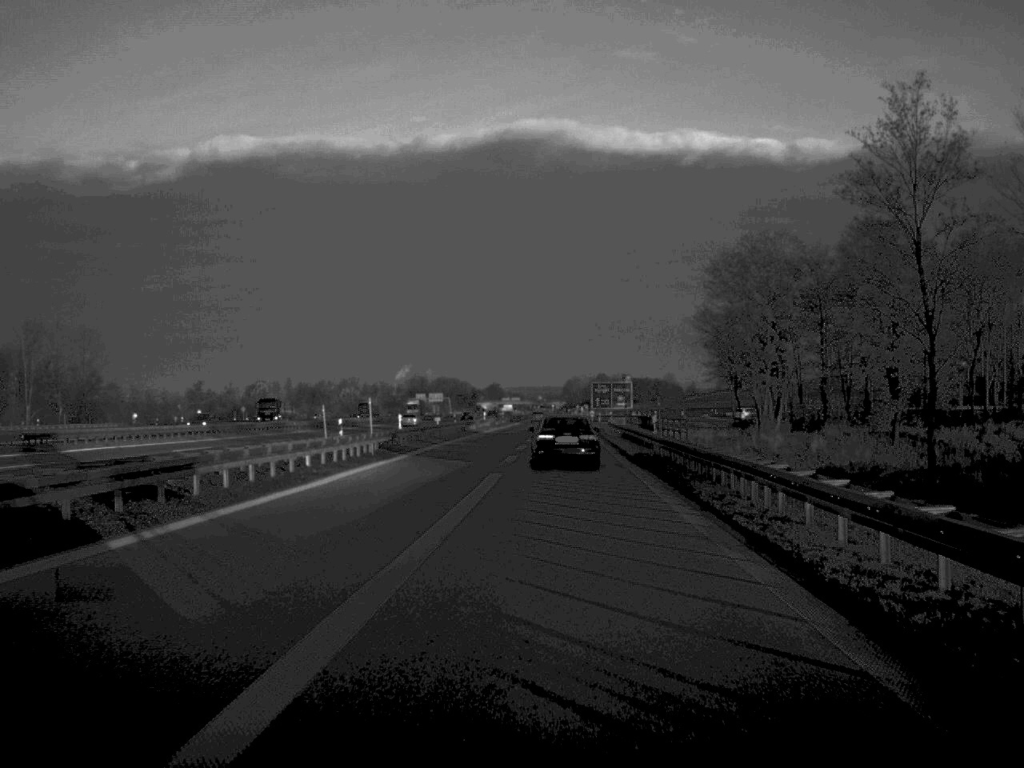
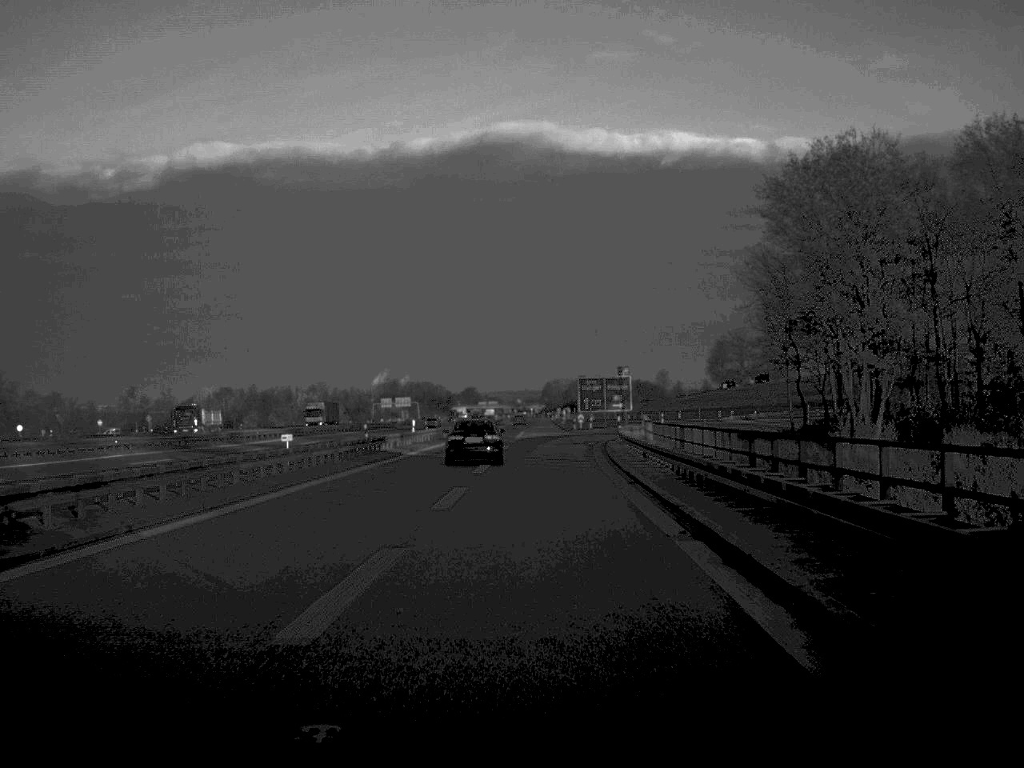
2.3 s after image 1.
(+0.9, +38.2) m; 0°
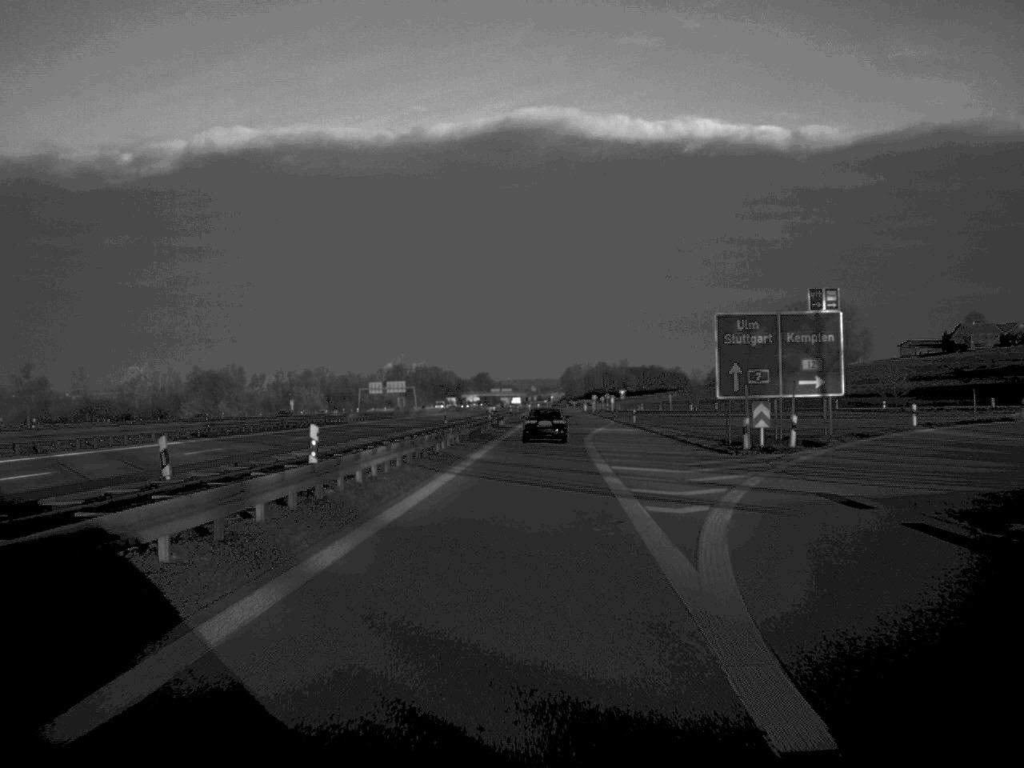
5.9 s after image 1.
(-1.8, +75.5) m; -1°
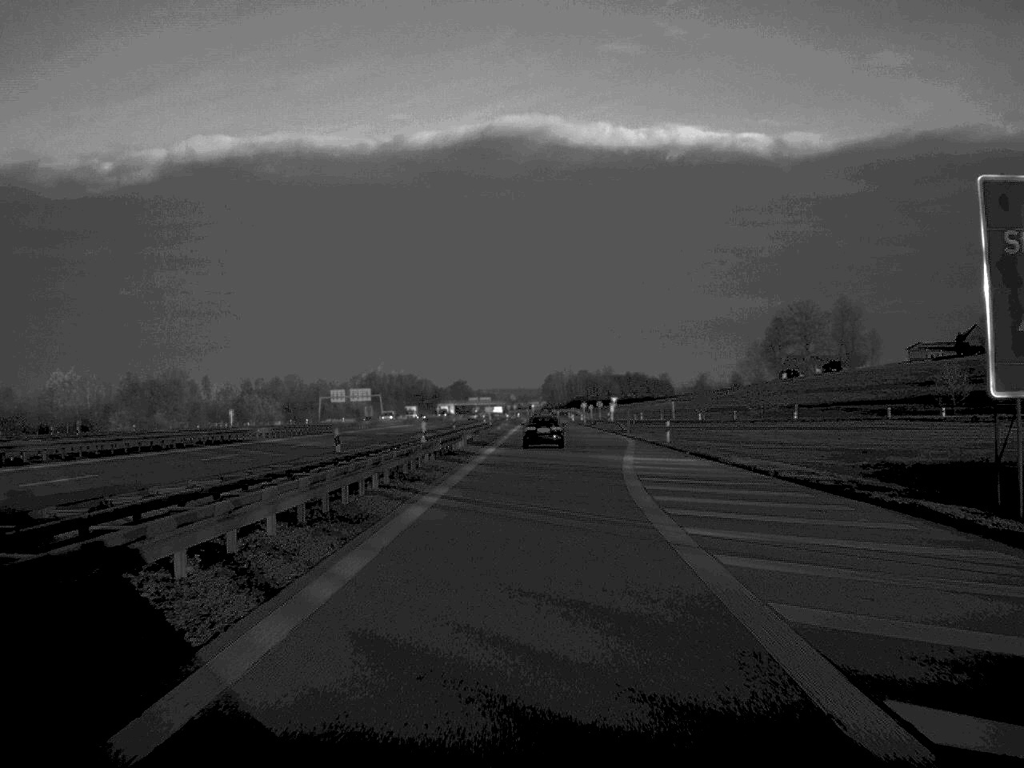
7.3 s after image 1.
(+0.3, +32.7) m; +1°
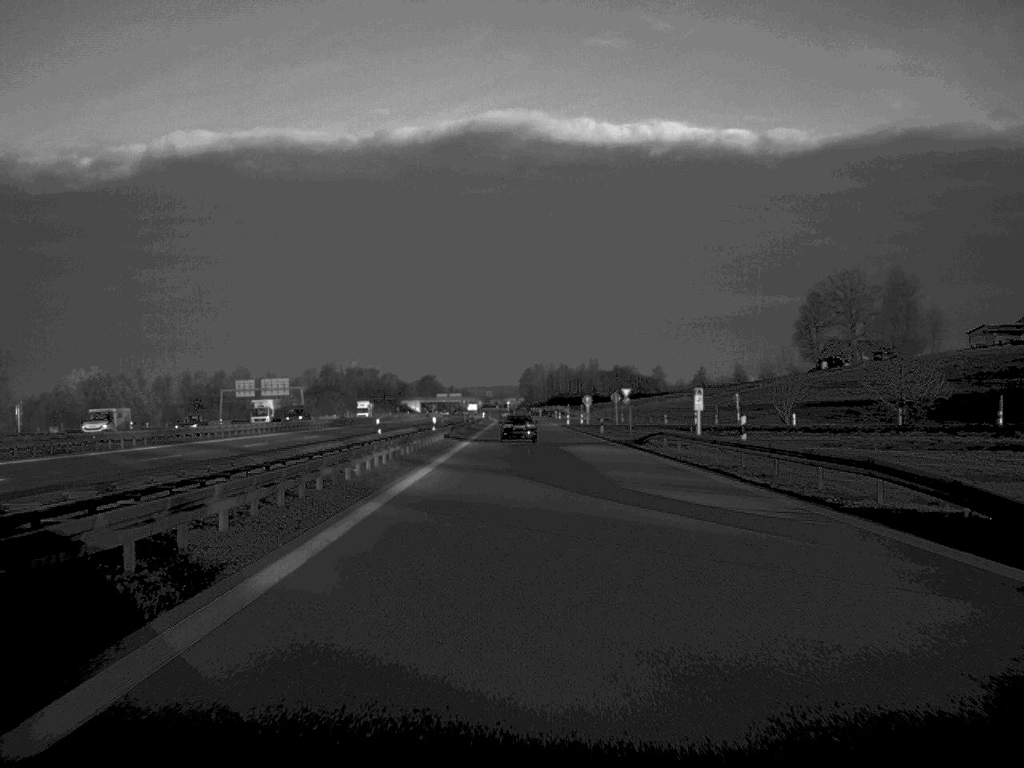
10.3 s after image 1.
(+0.9, +75.5) m; +1°
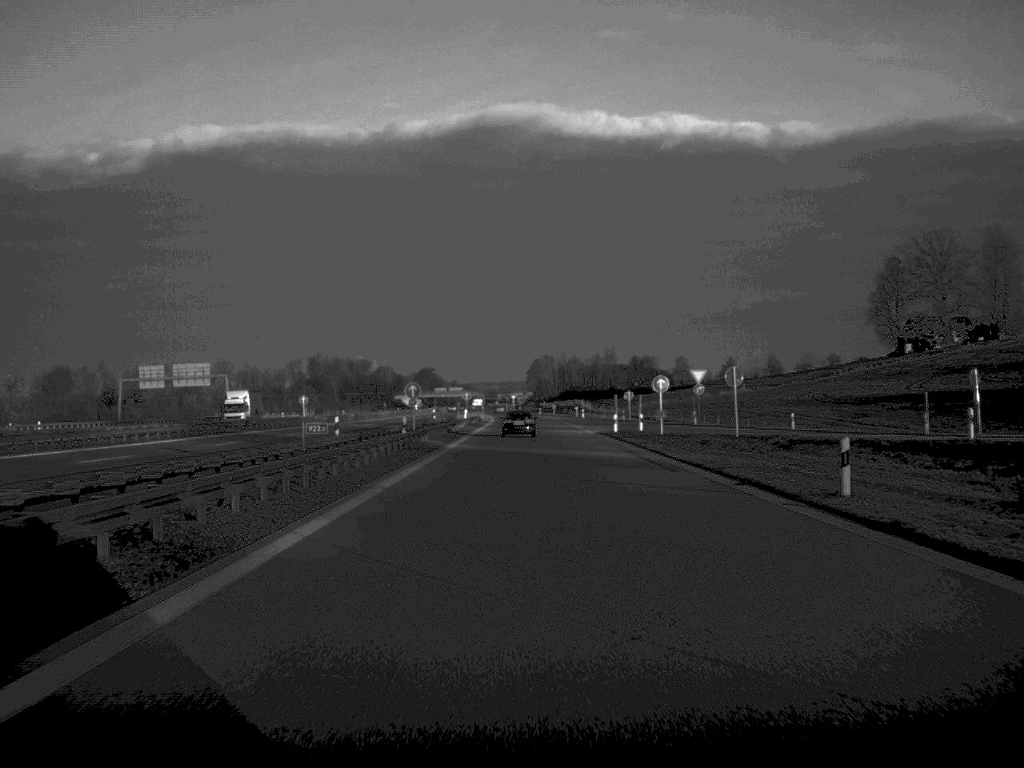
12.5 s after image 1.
(-0.2, +59.6) m; 0°
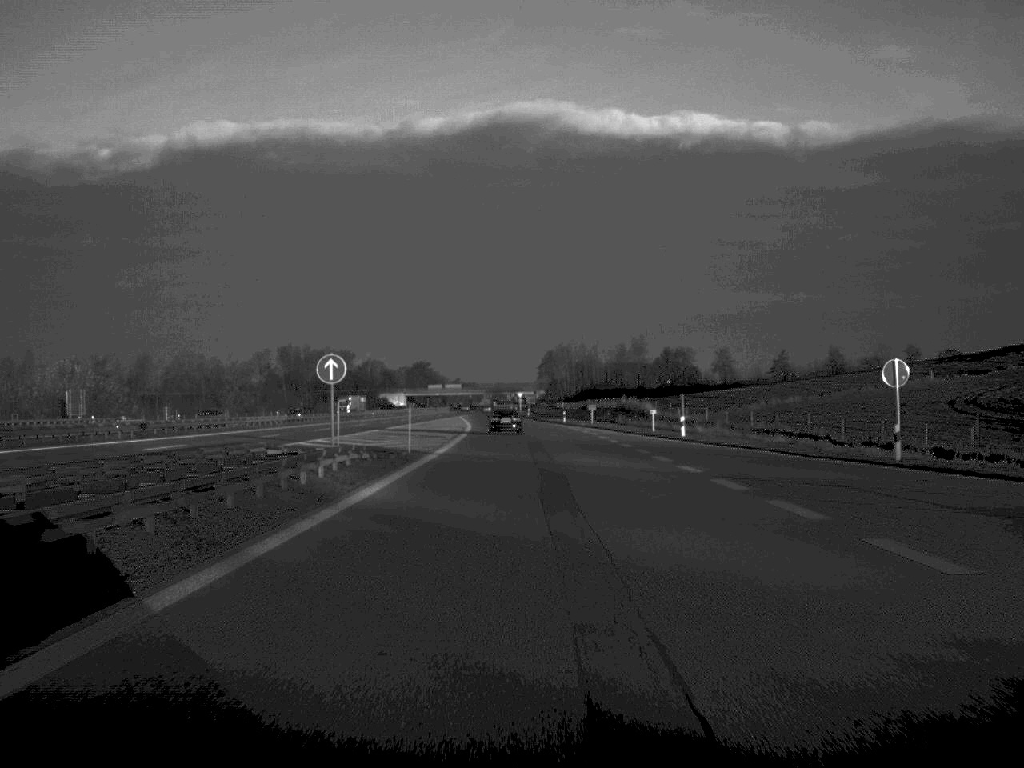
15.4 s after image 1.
(-0.3, +85.7) m; -1°
